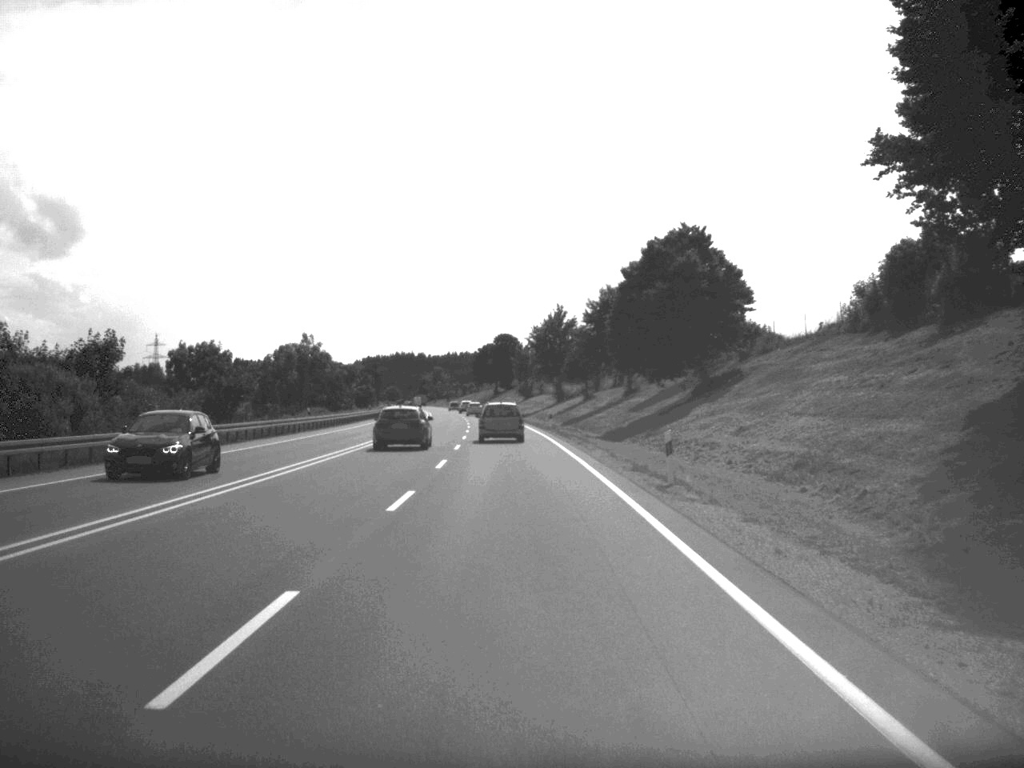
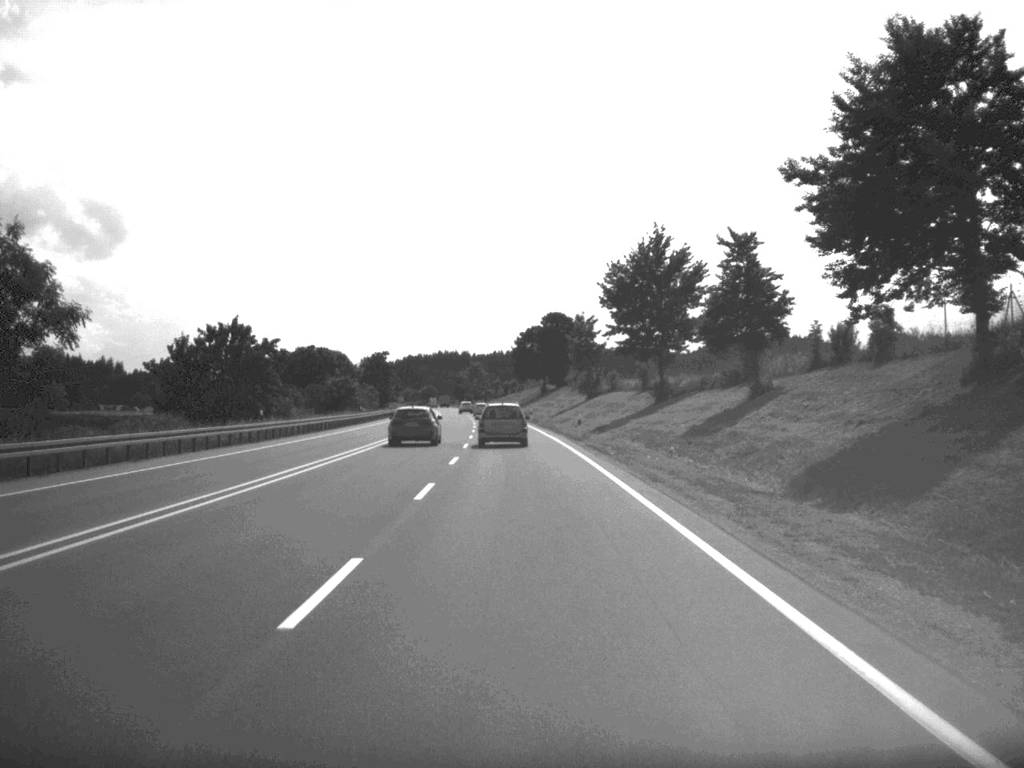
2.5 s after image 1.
(-1.5, +68.9) m; -2°
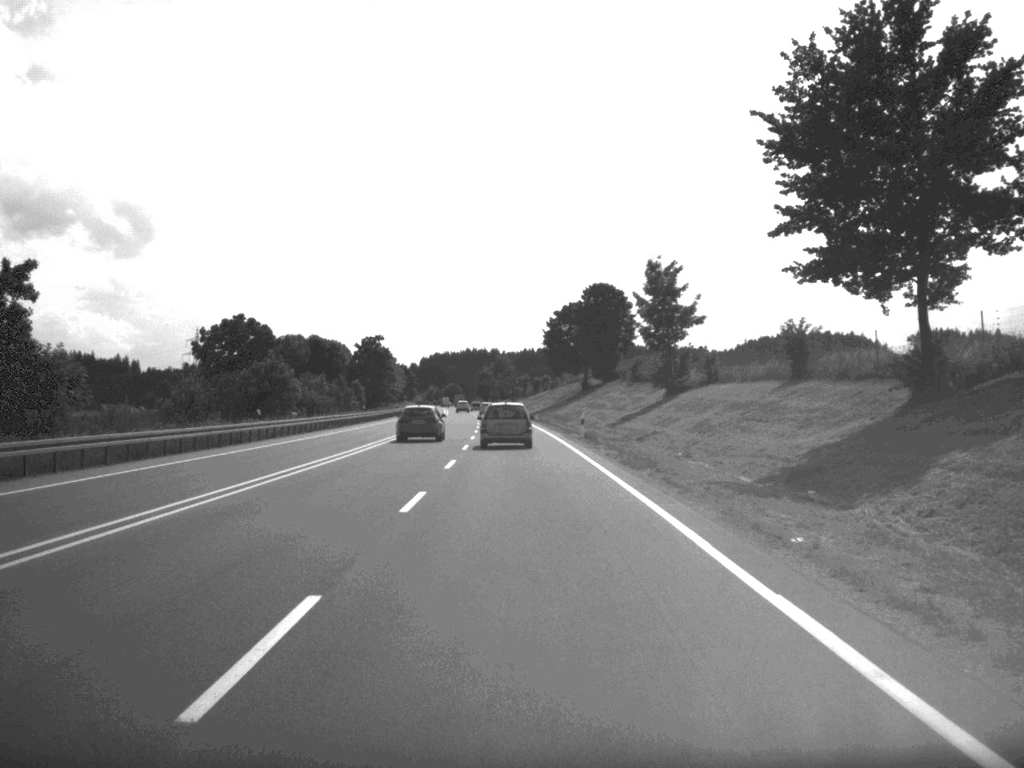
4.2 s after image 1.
(-0.6, +50.1) m; -1°
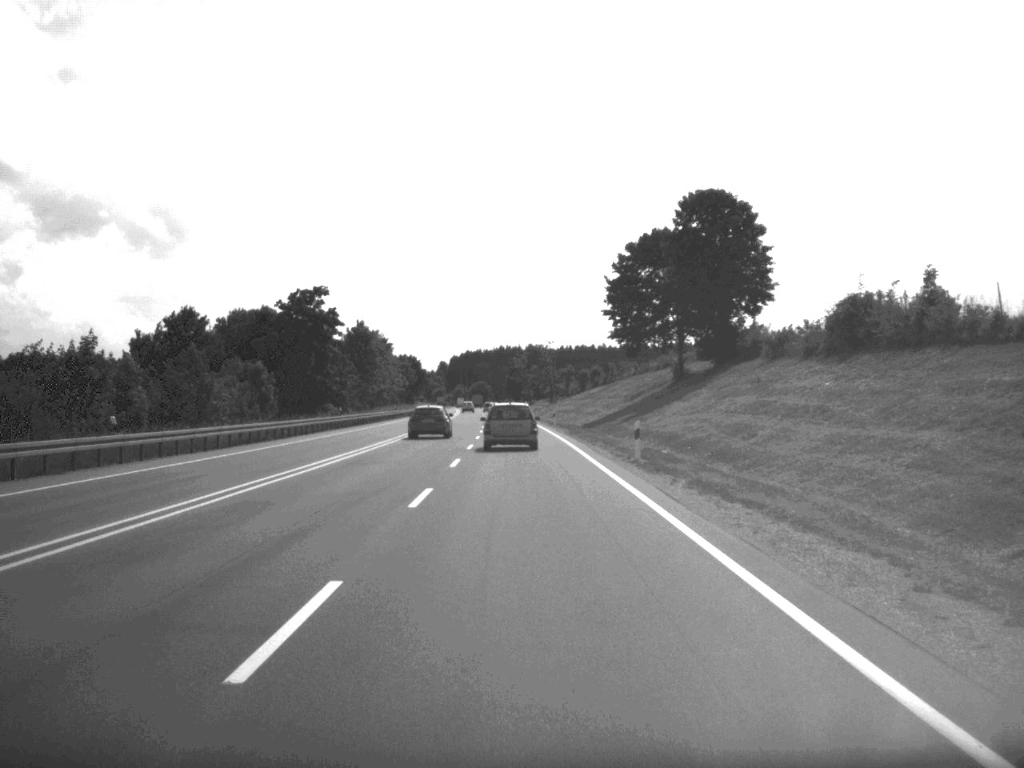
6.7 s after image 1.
(-1.0, +70.2) m; -2°
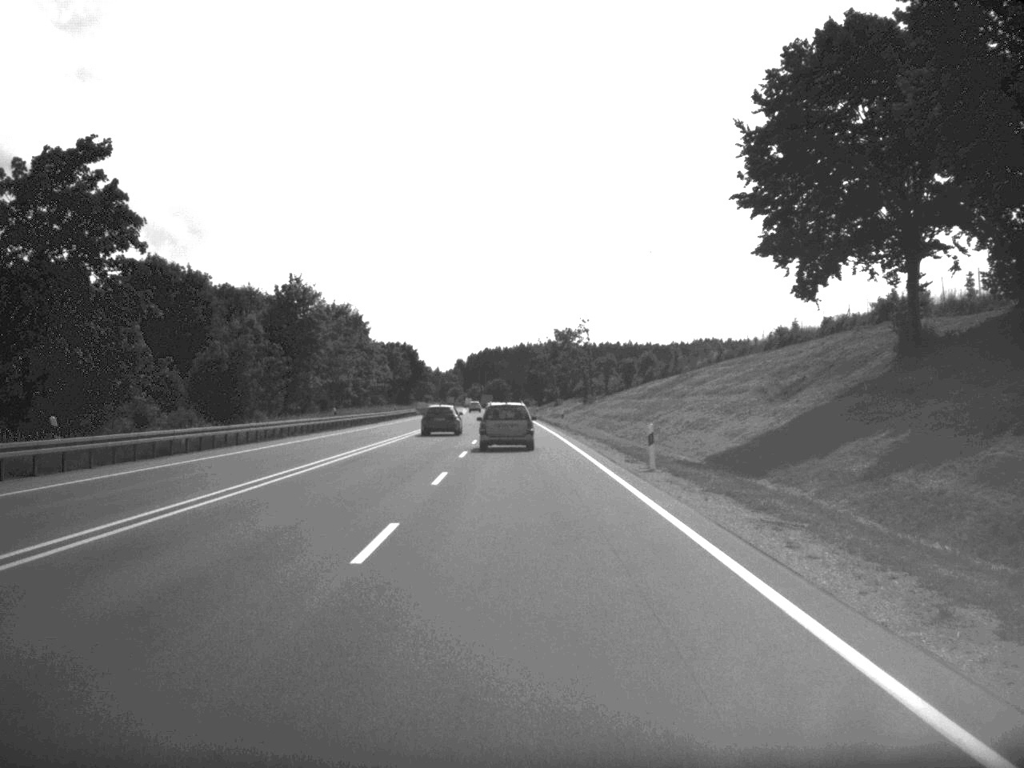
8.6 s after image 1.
(-0.5, +54.1) m; -1°
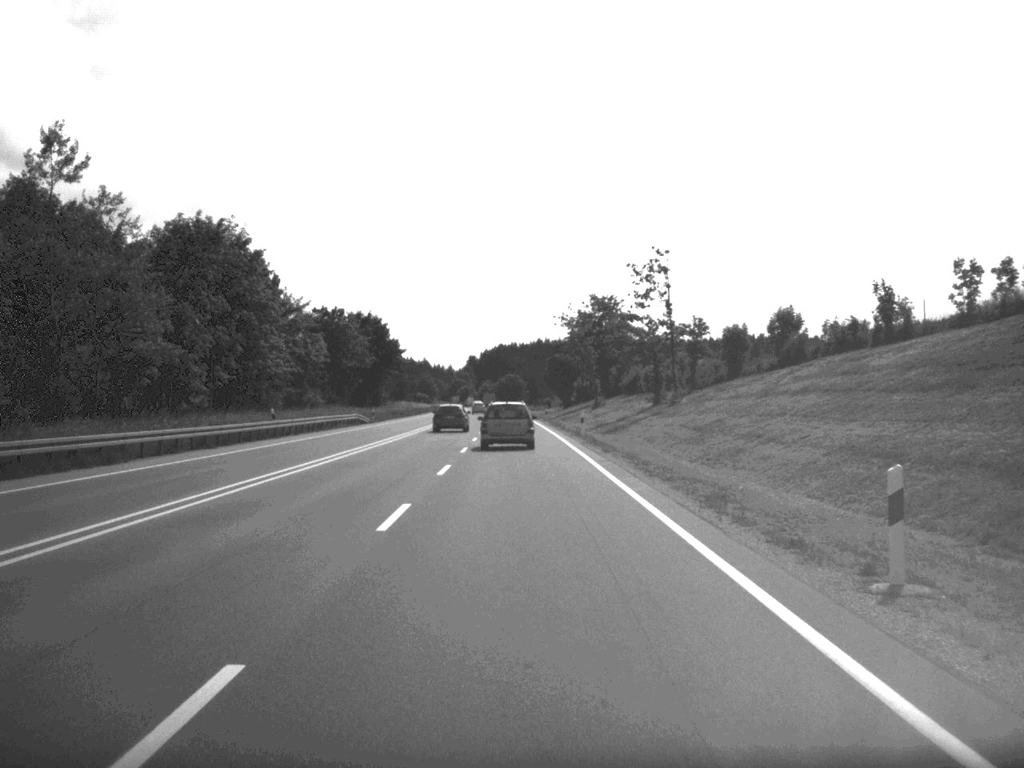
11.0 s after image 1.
(-0.6, +68.0) m; -1°
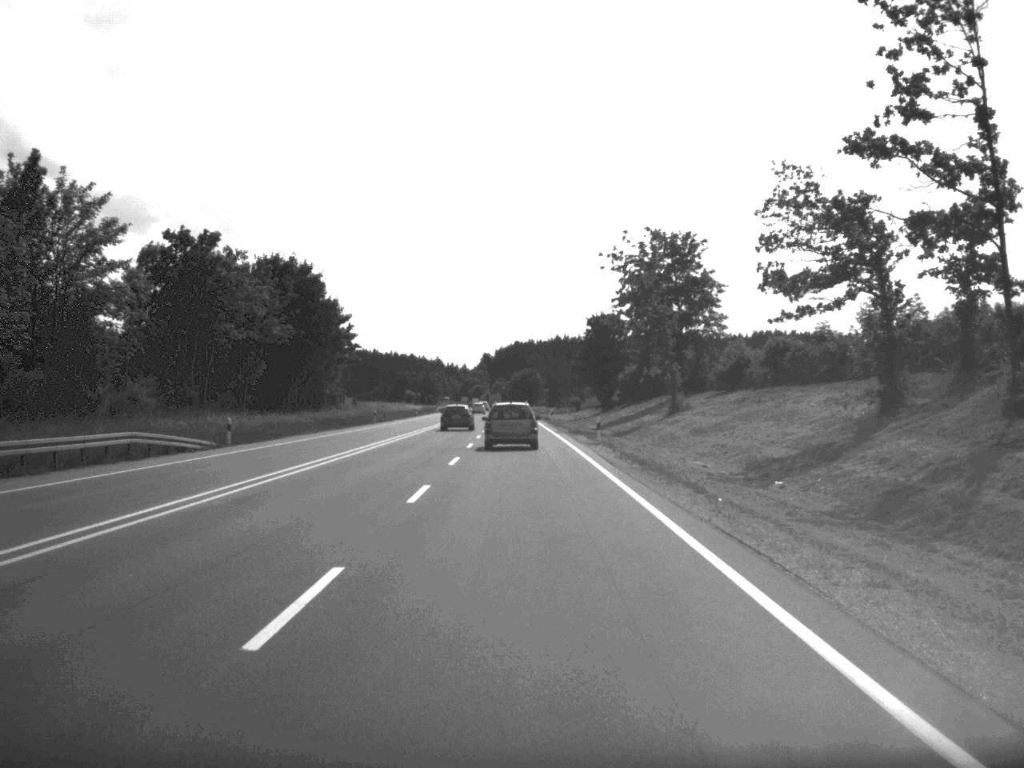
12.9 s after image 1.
(-0.4, +54.8) m; -1°
